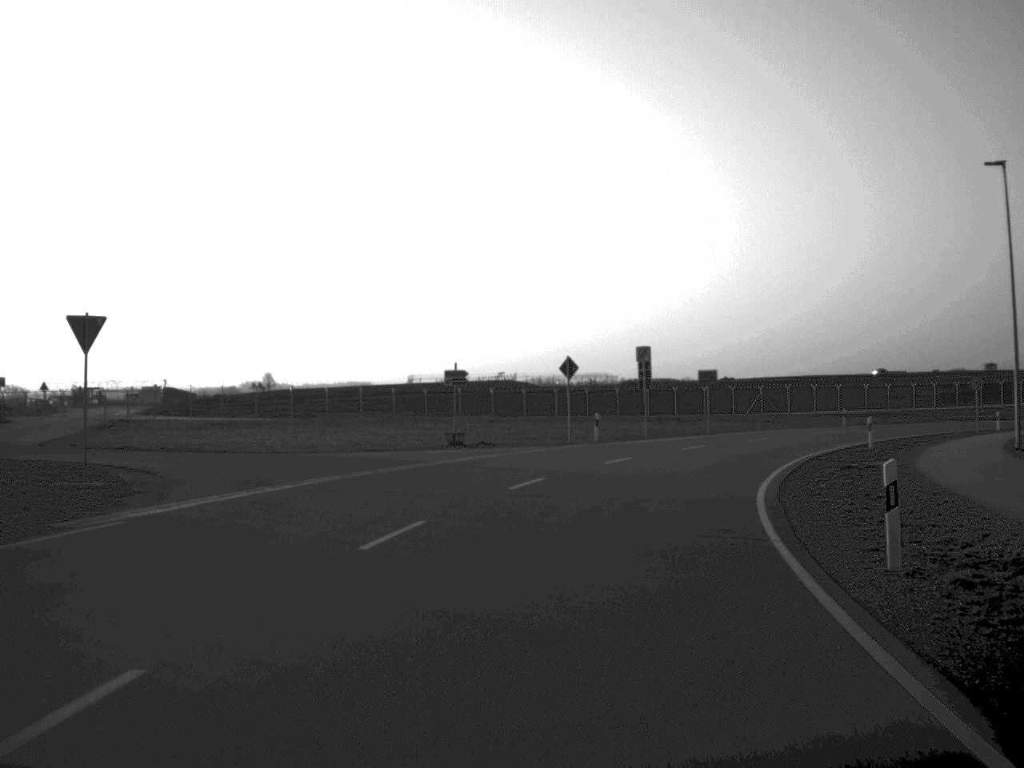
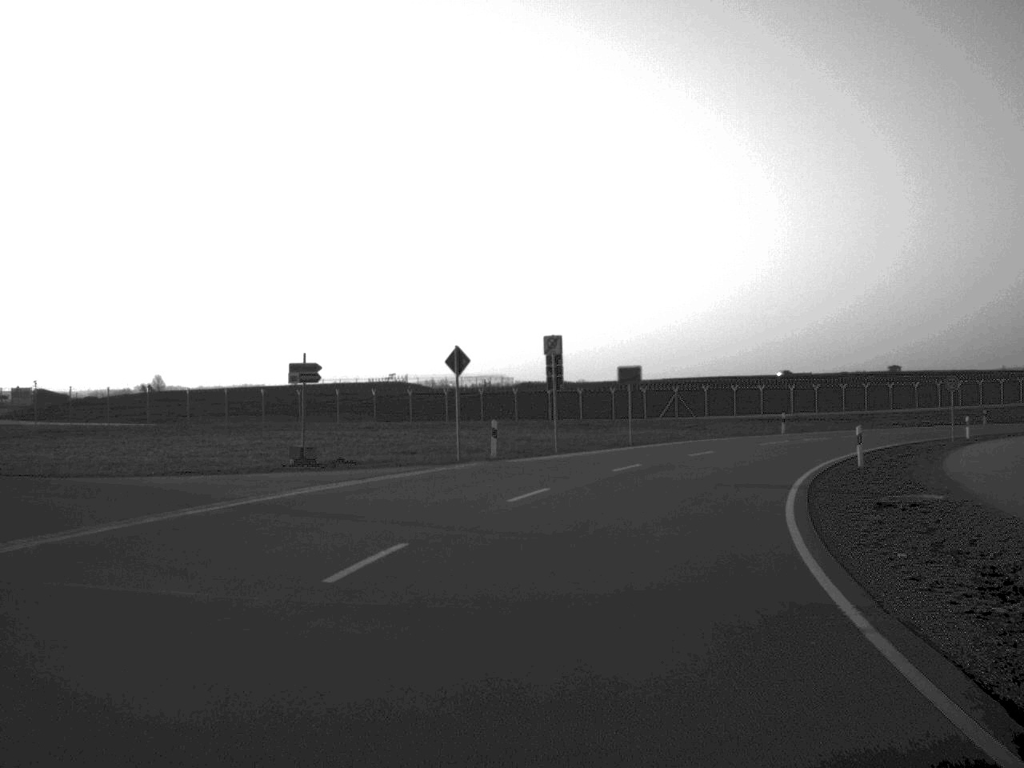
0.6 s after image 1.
(+0.4, +10.9) m; +5°
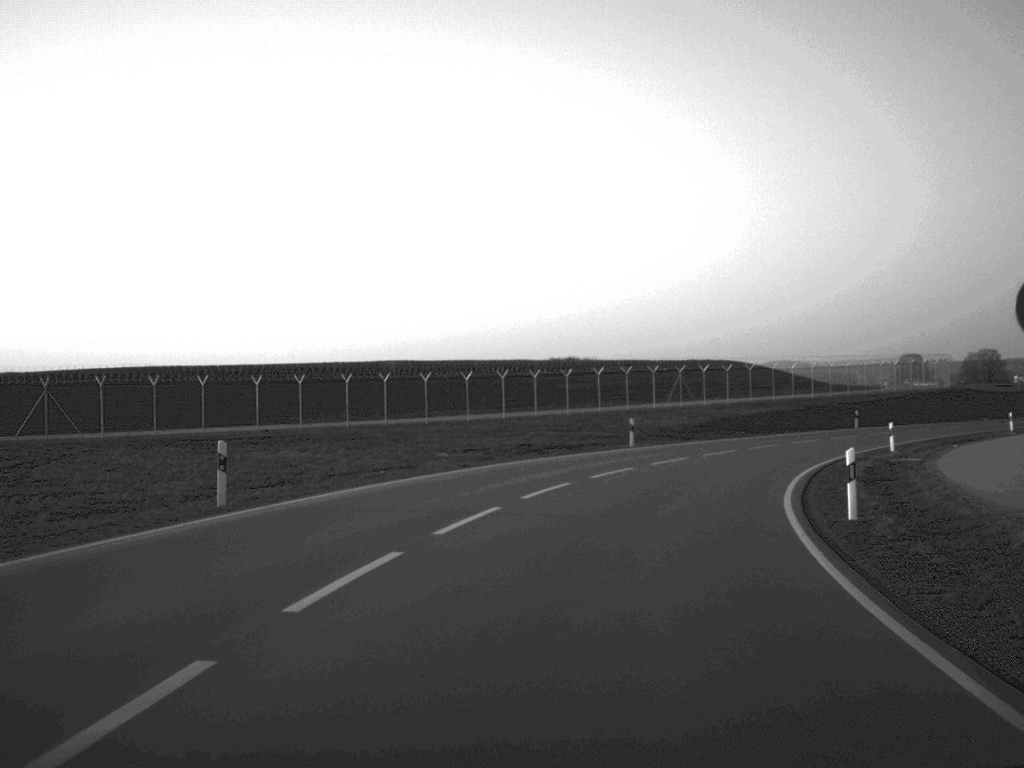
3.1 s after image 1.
(+8.6, +41.8) m; +24°
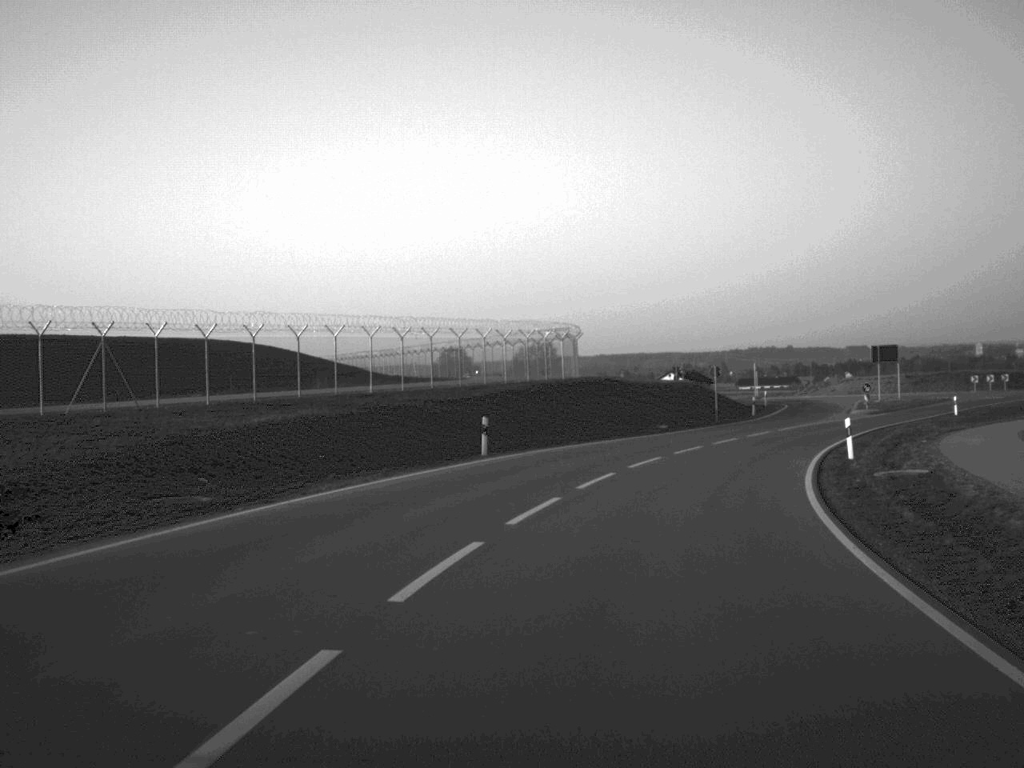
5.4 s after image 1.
(+7.4, +39.7) m; +21°
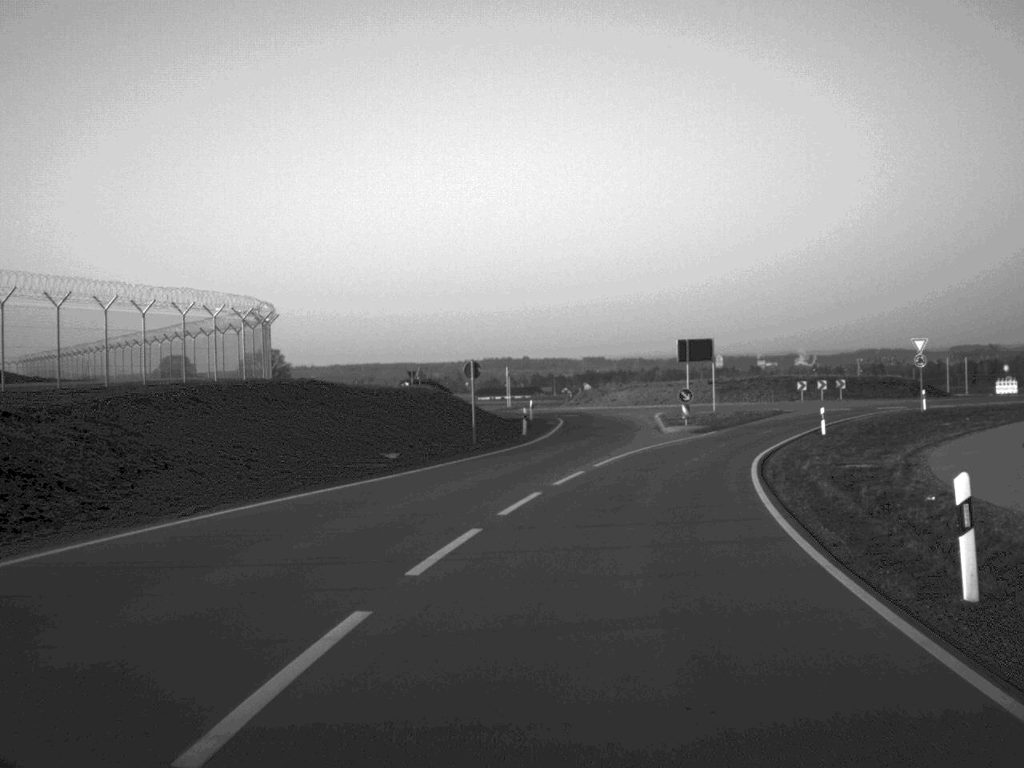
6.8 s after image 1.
(+2.3, +21.8) m; +12°
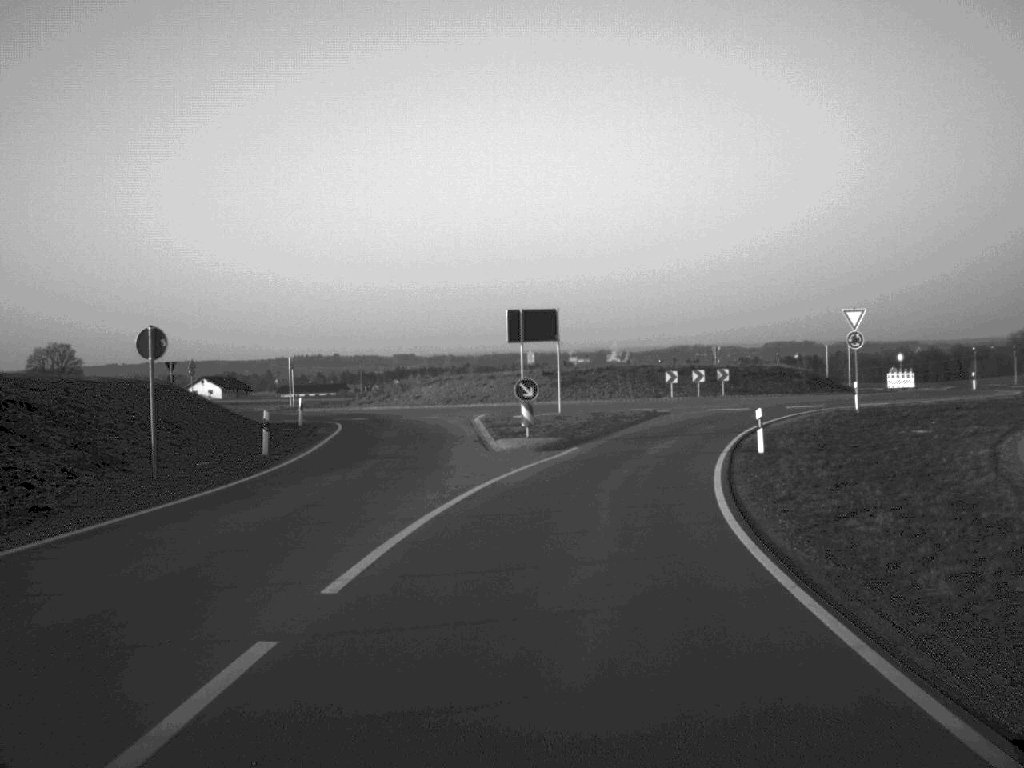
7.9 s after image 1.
(+1.4, +19.0) m; +8°
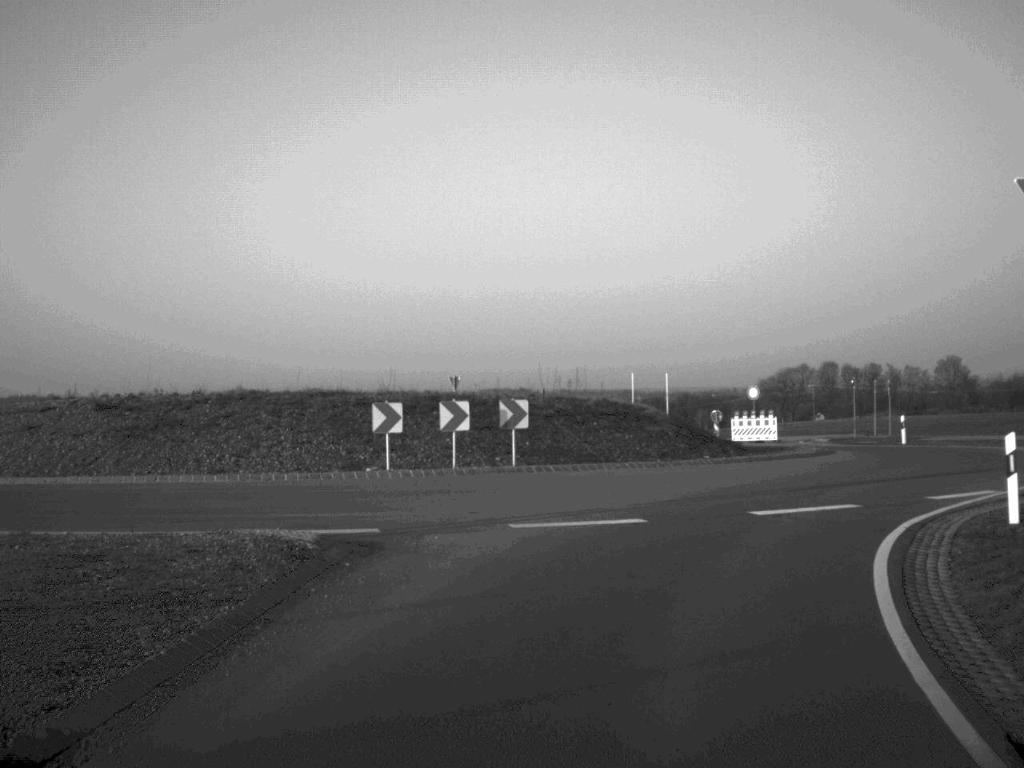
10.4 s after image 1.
(+3.4, +32.7) m; +13°
